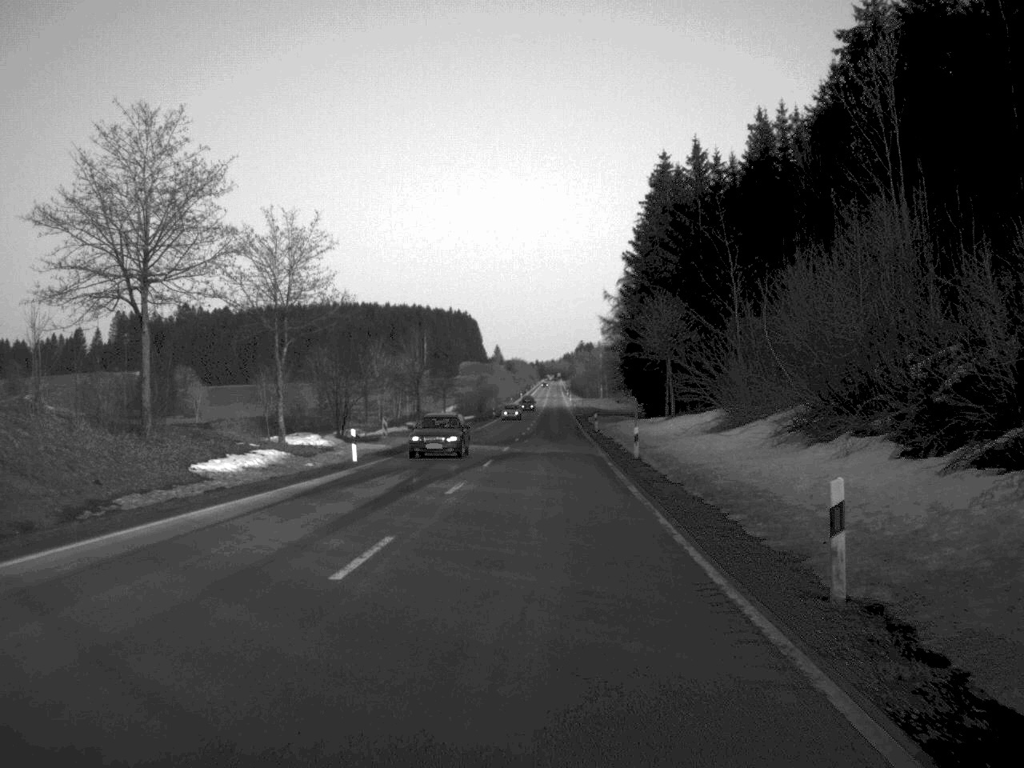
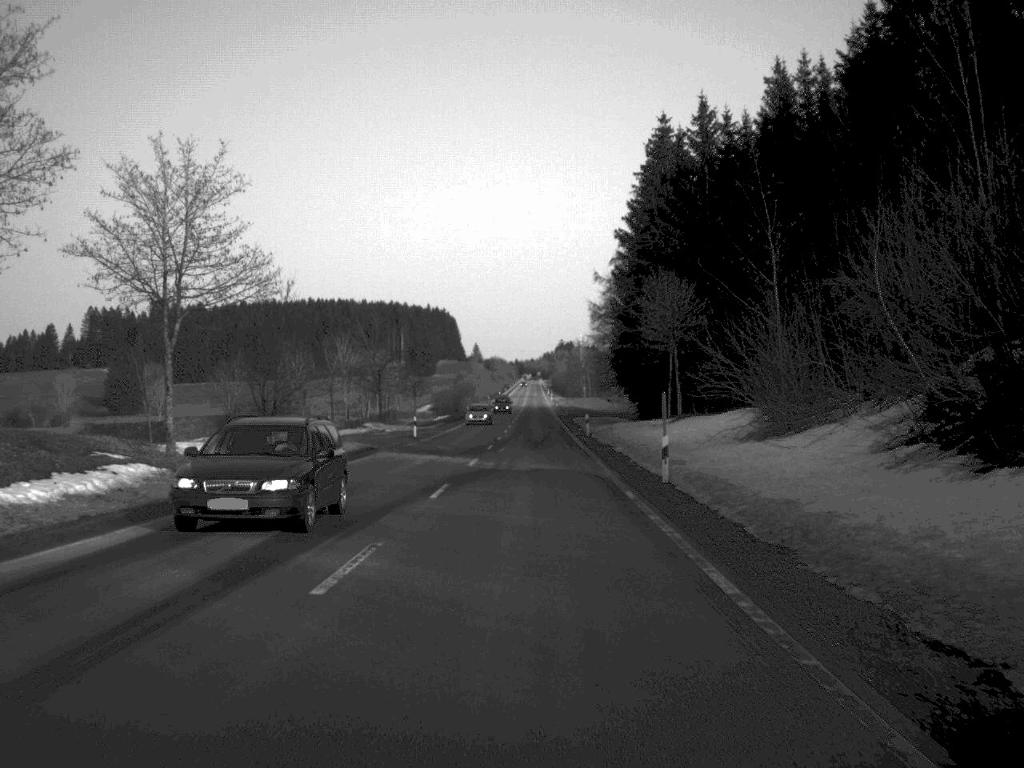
(+0.1, +13.2) m; +1°
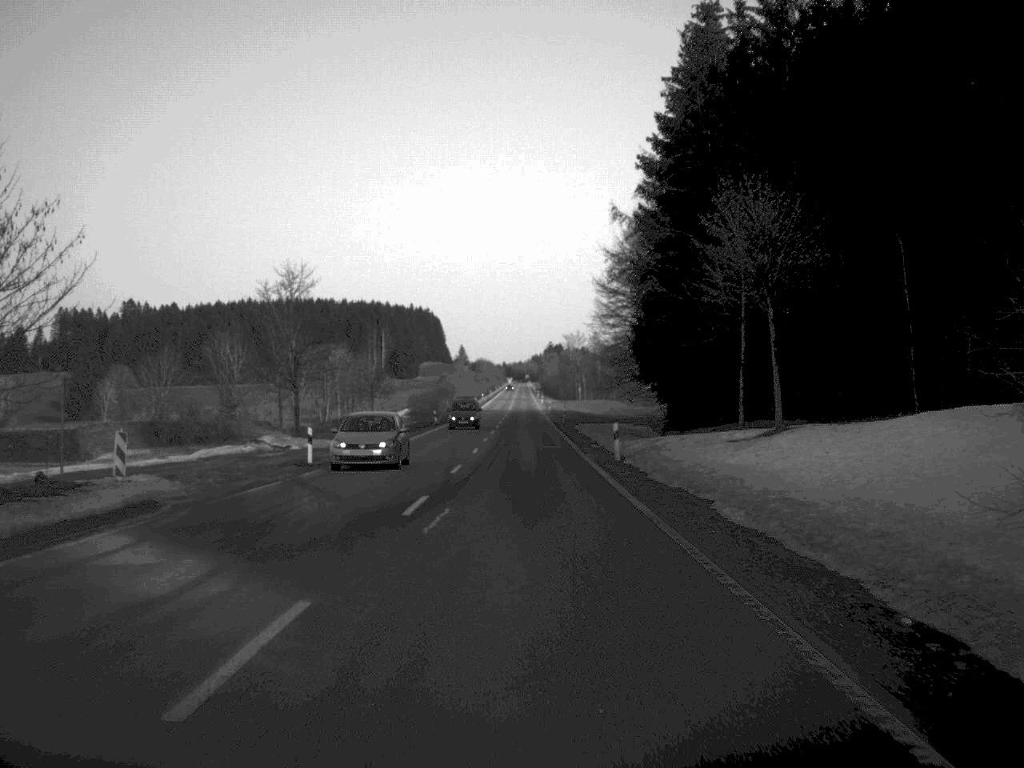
(+0.2, +28.1) m; +1°
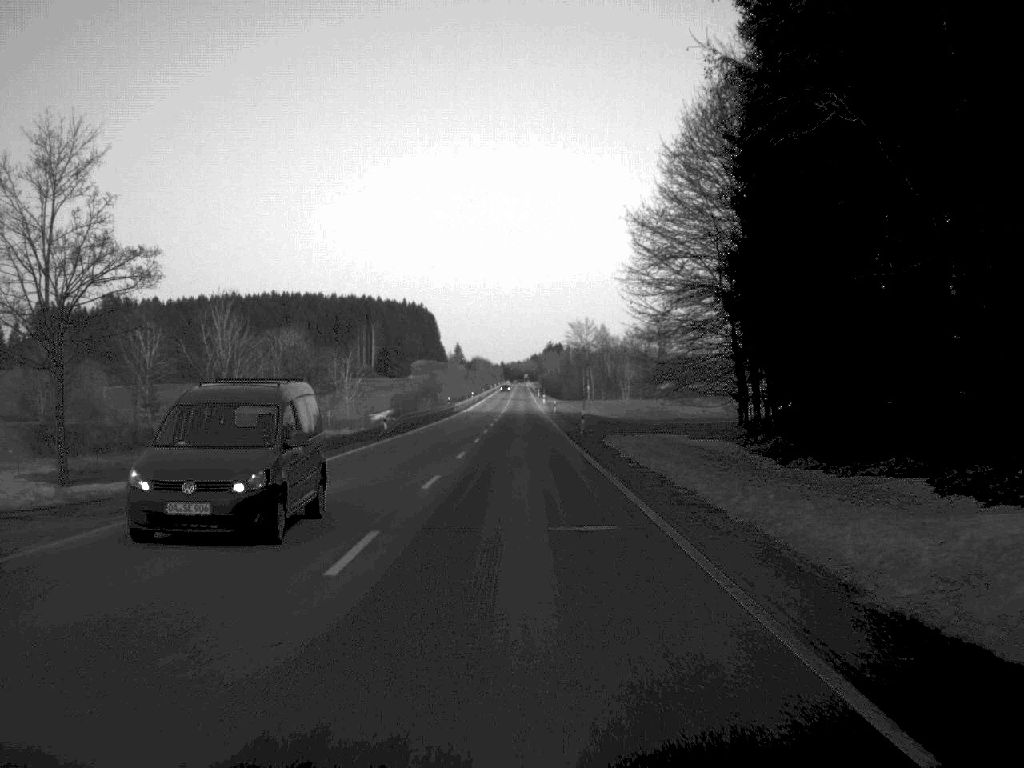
(0.0, +31.2) m; 0°
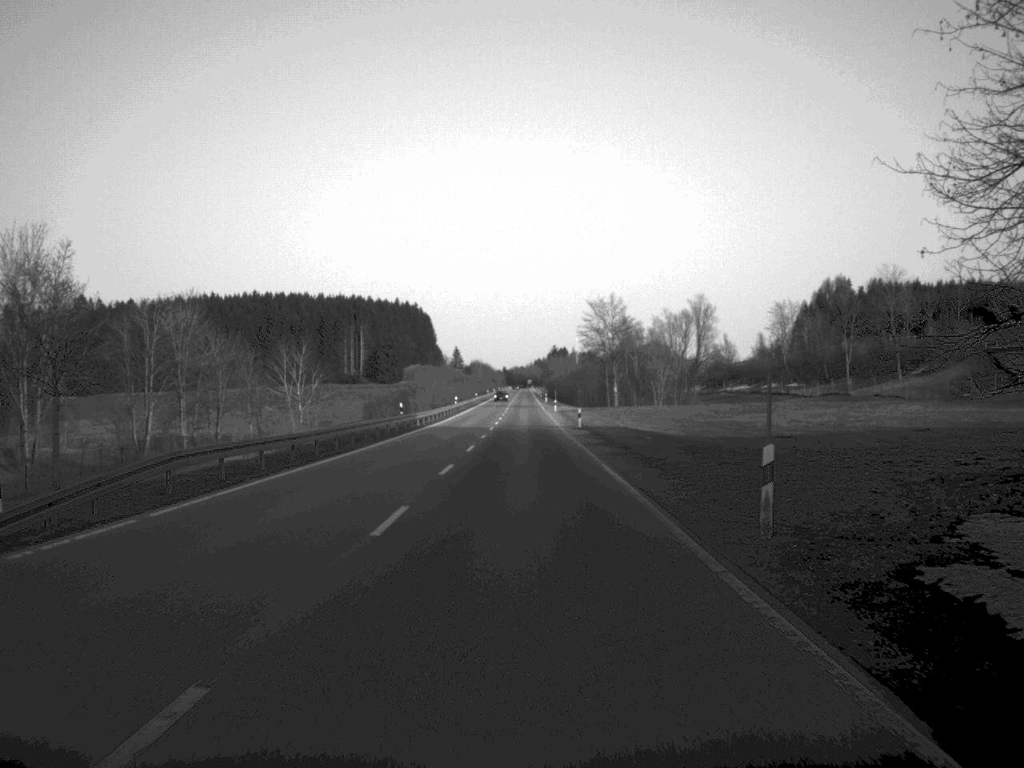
(-0.1, +44.0) m; 0°
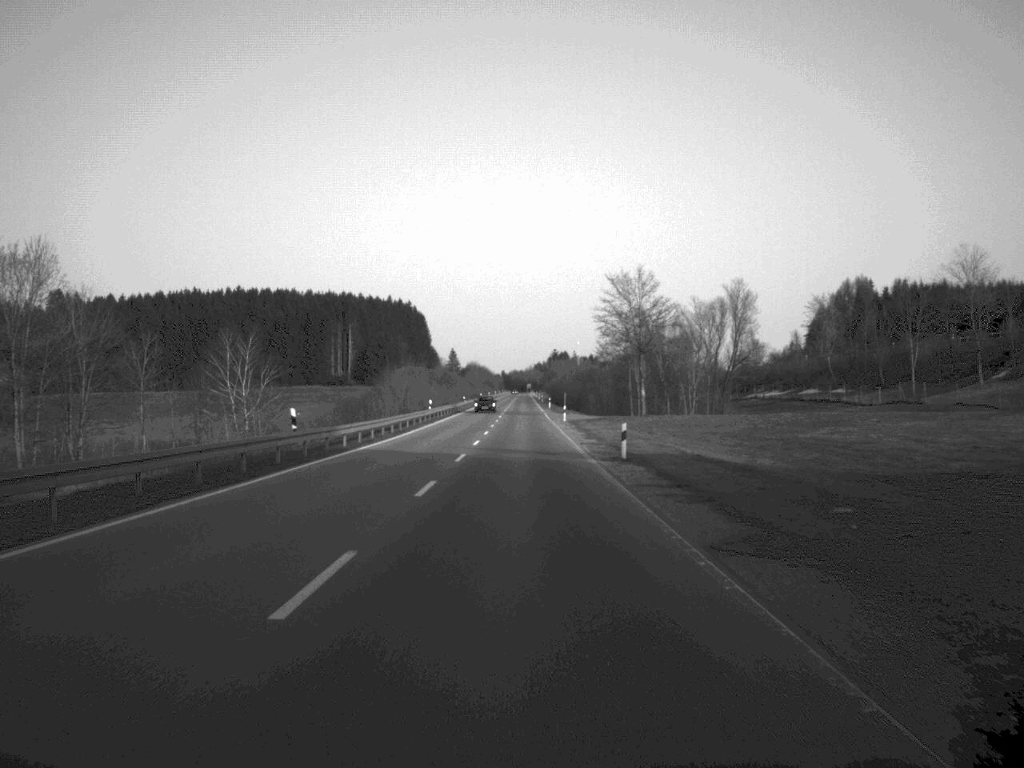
(0.0, +29.6) m; 0°
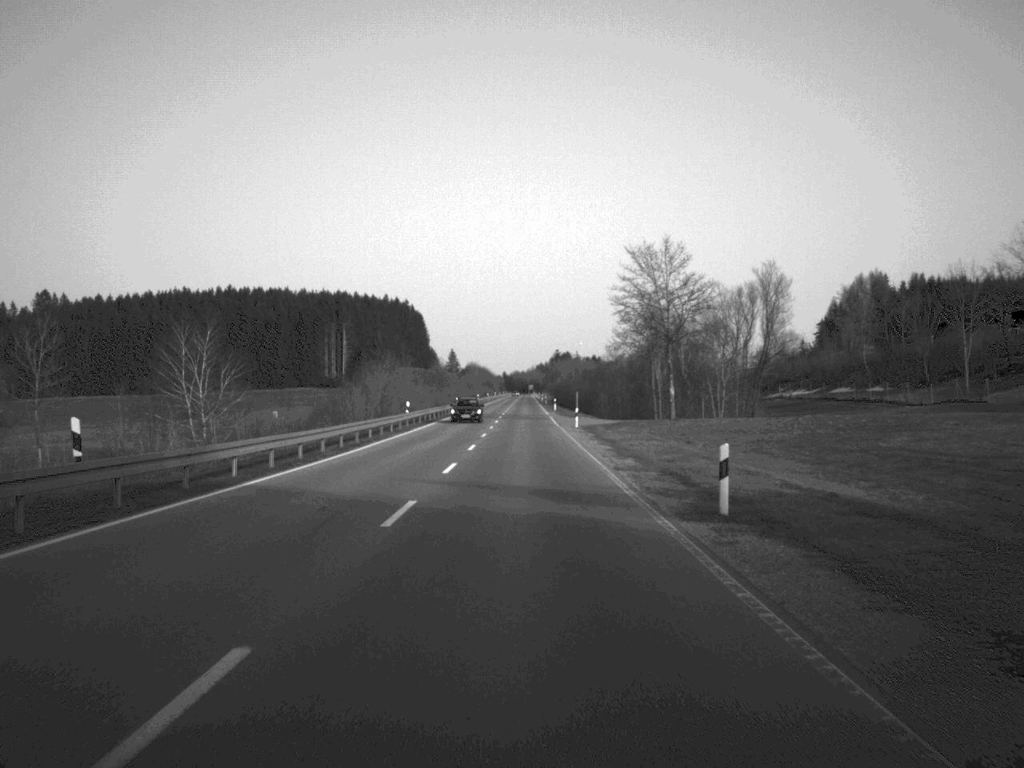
(0.0, +17.2) m; 0°
